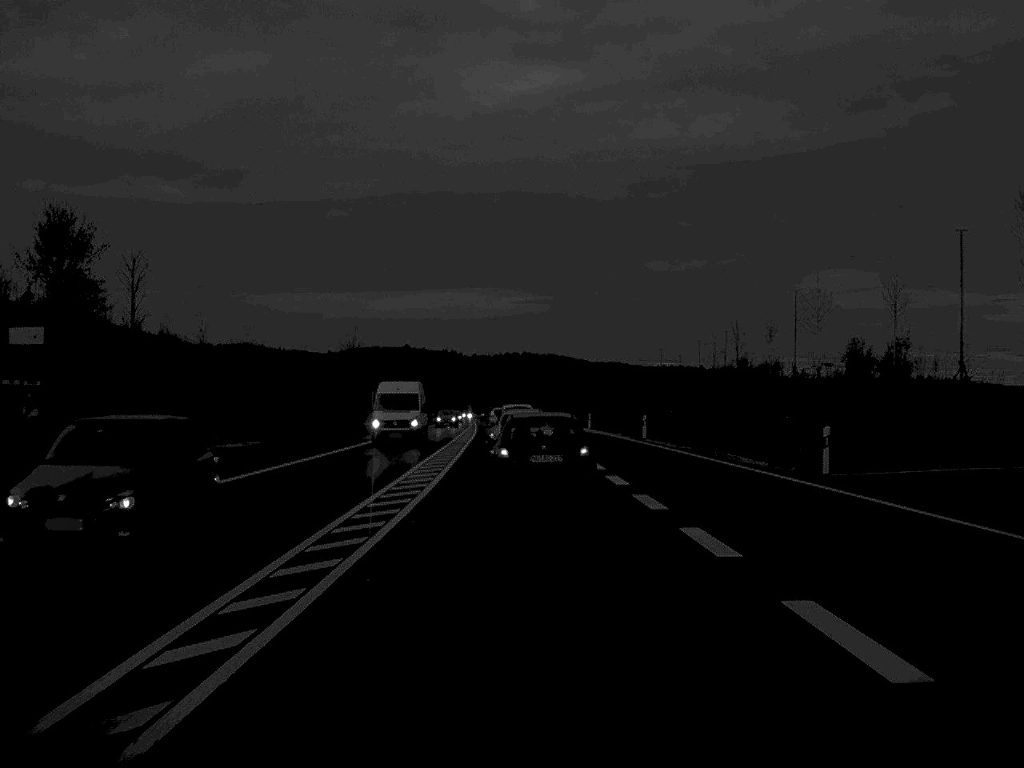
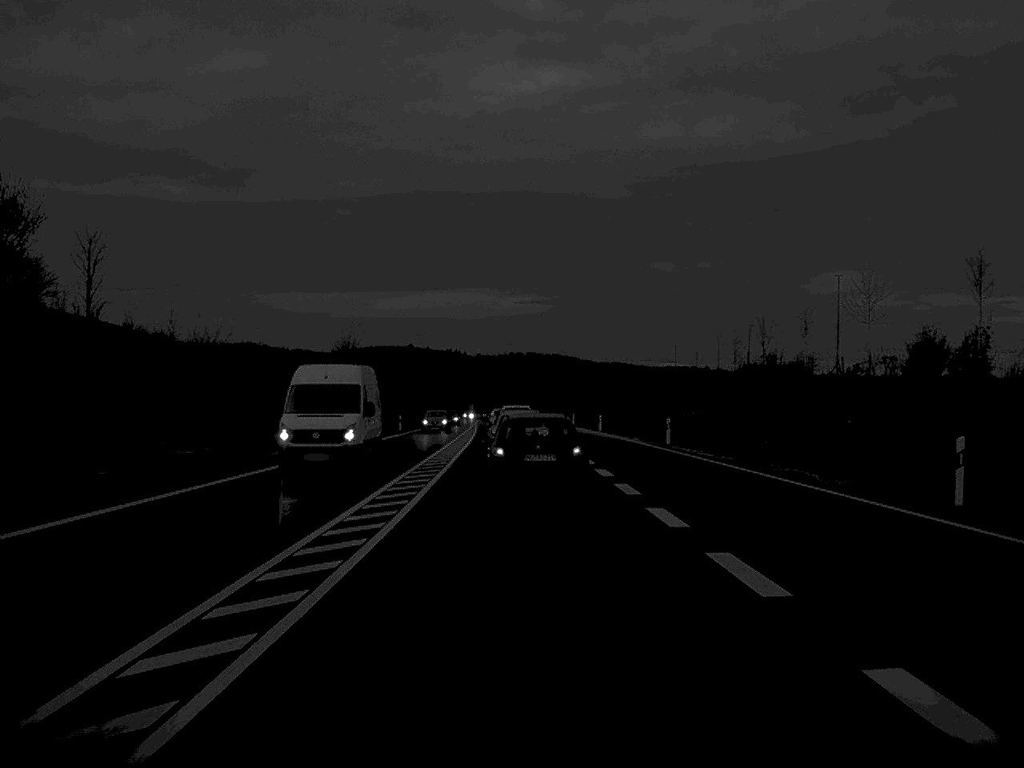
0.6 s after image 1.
(0.0, +8.5) m; 0°
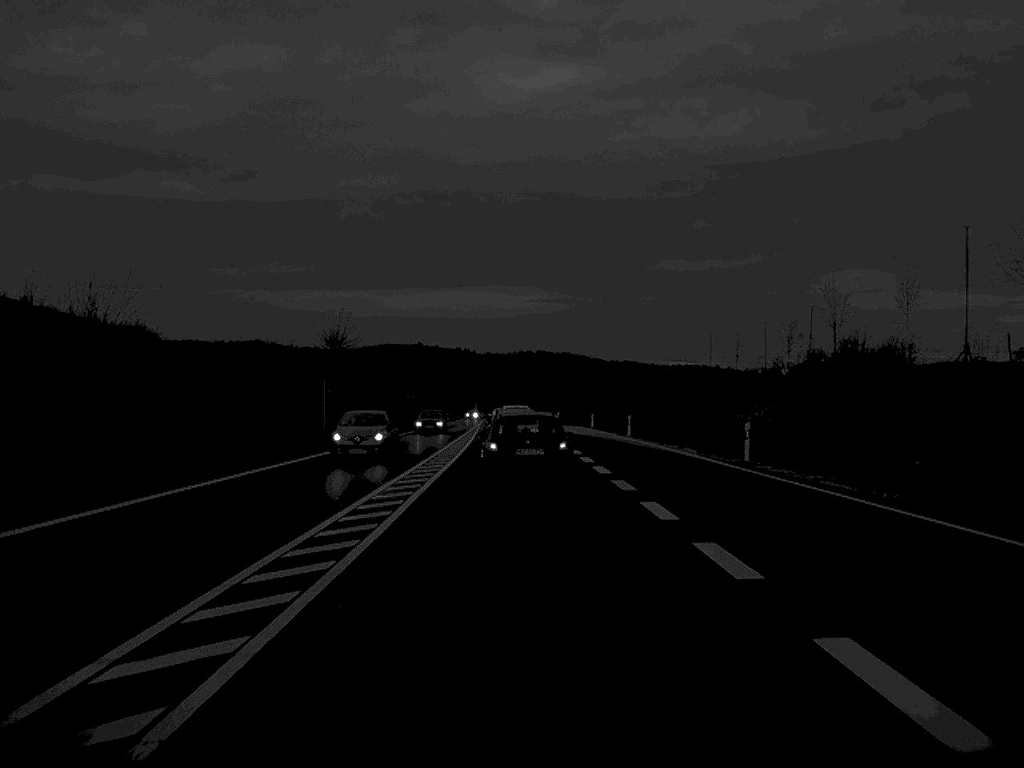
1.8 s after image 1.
(-0.1, +16.9) m; 0°
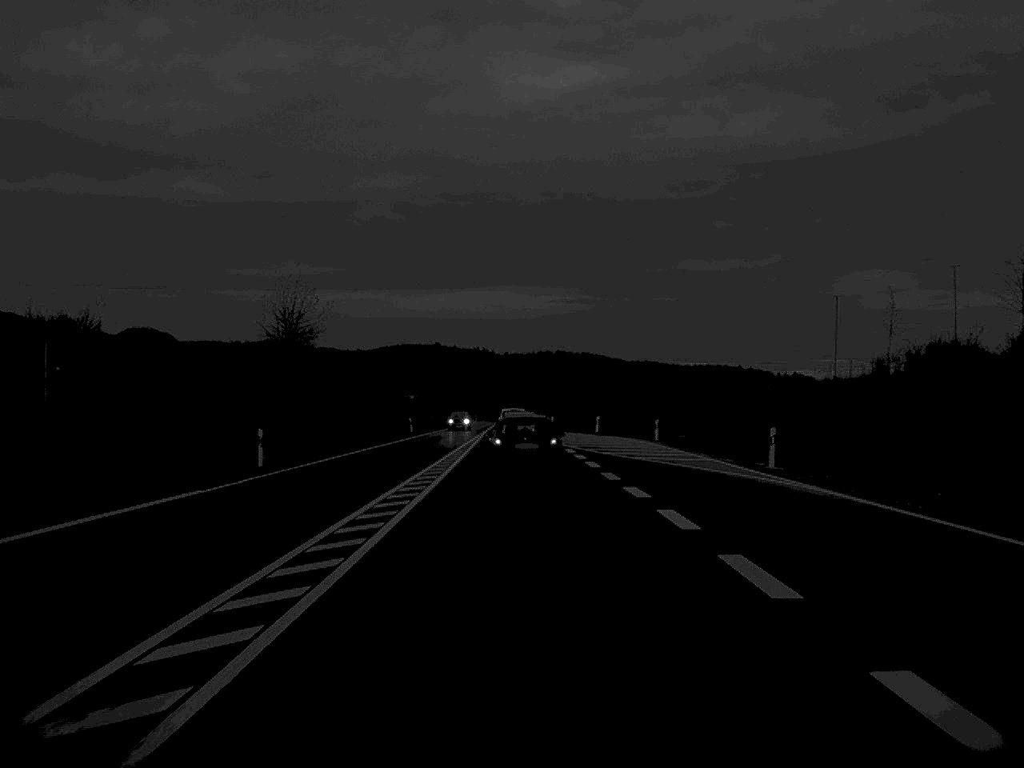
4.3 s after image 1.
(-0.3, +36.8) m; -1°
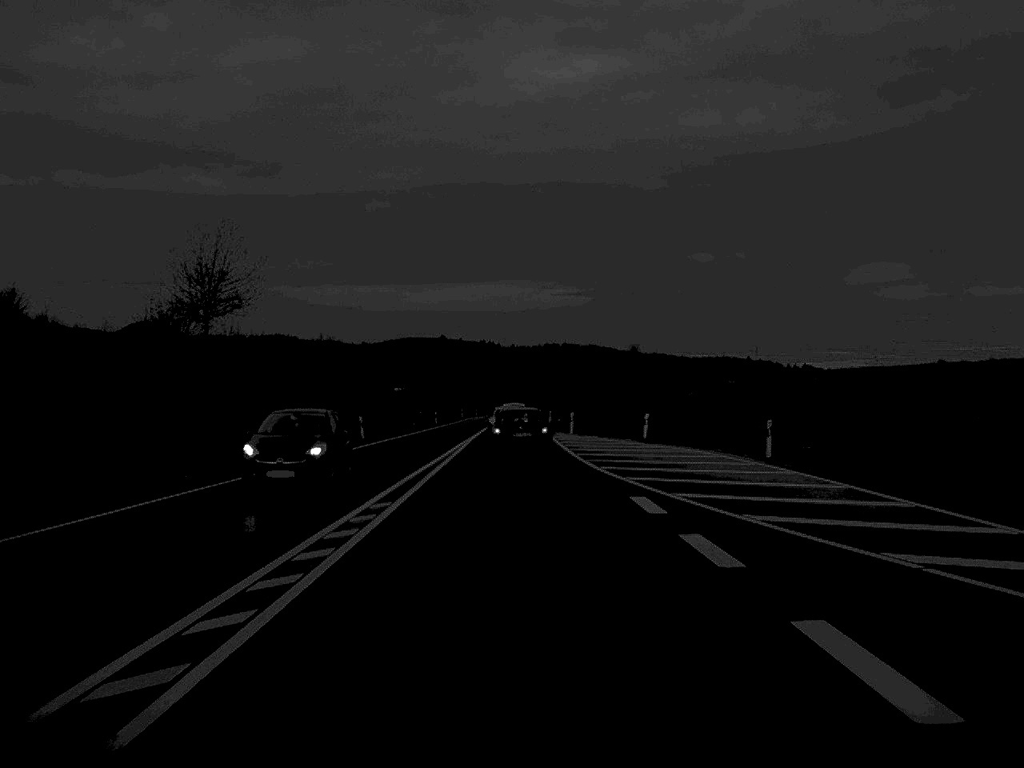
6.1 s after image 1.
(-0.1, +28.1) m; 0°
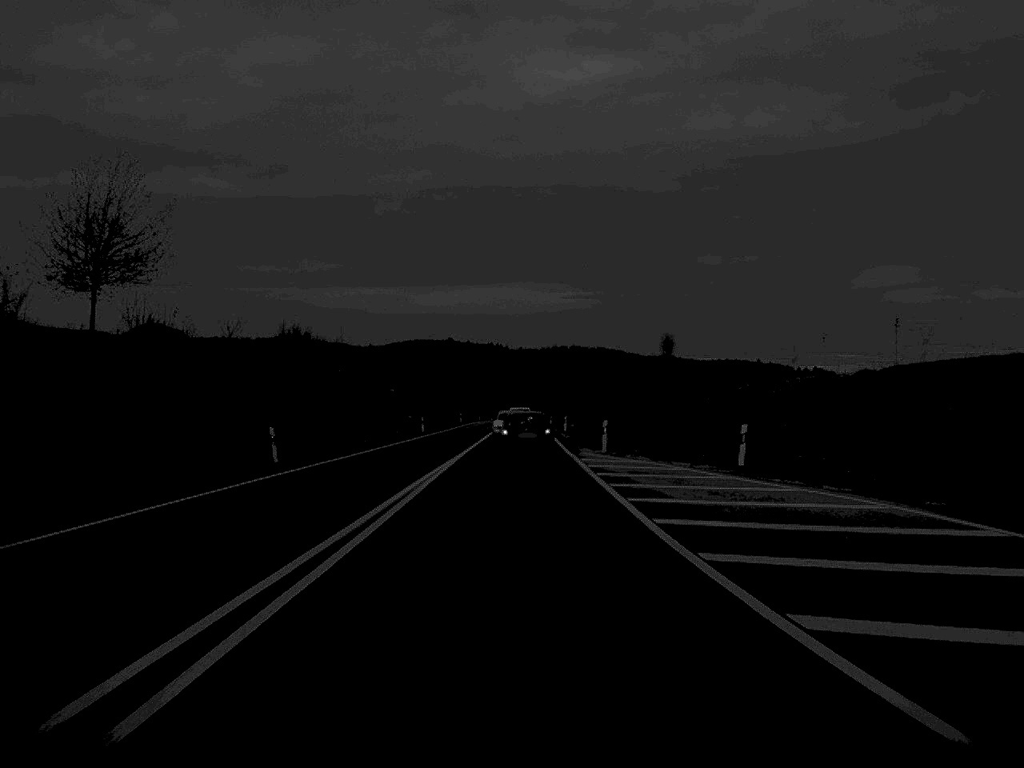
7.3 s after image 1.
(-0.1, +21.1) m; 0°
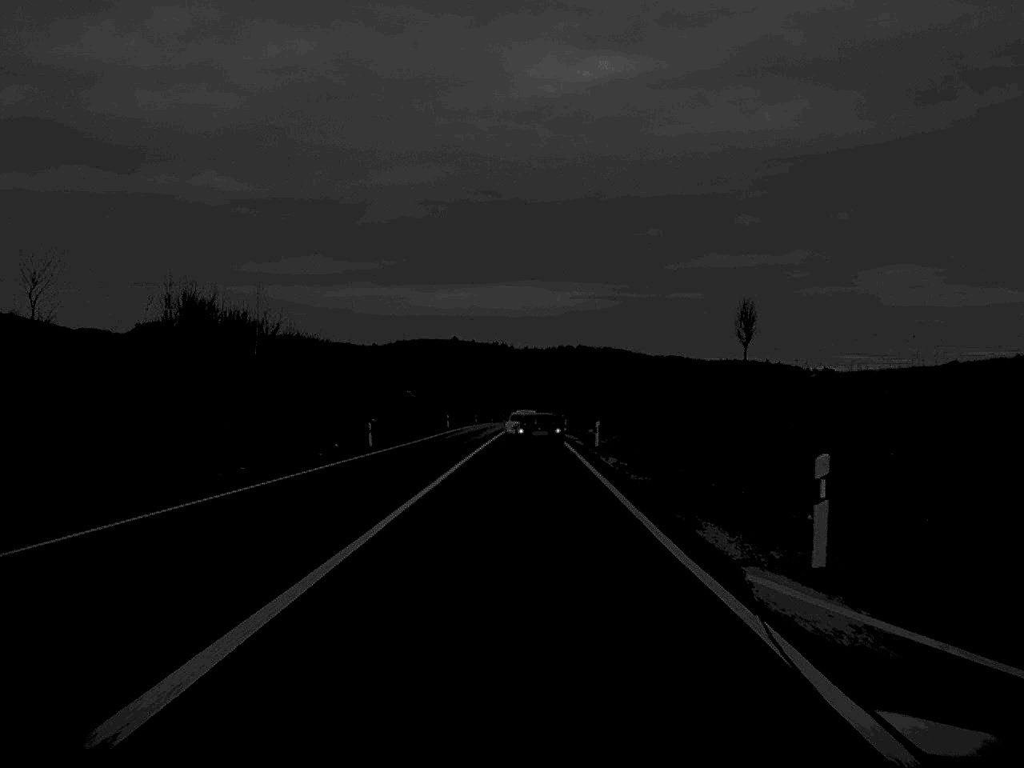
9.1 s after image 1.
(-0.1, +31.2) m; 0°
